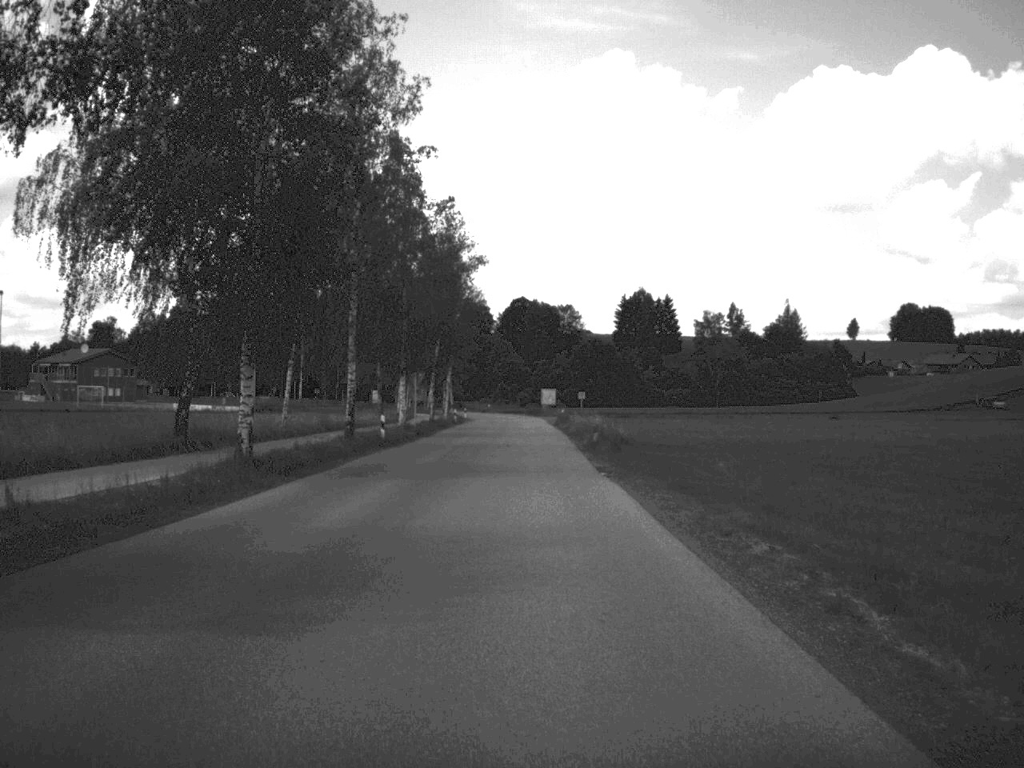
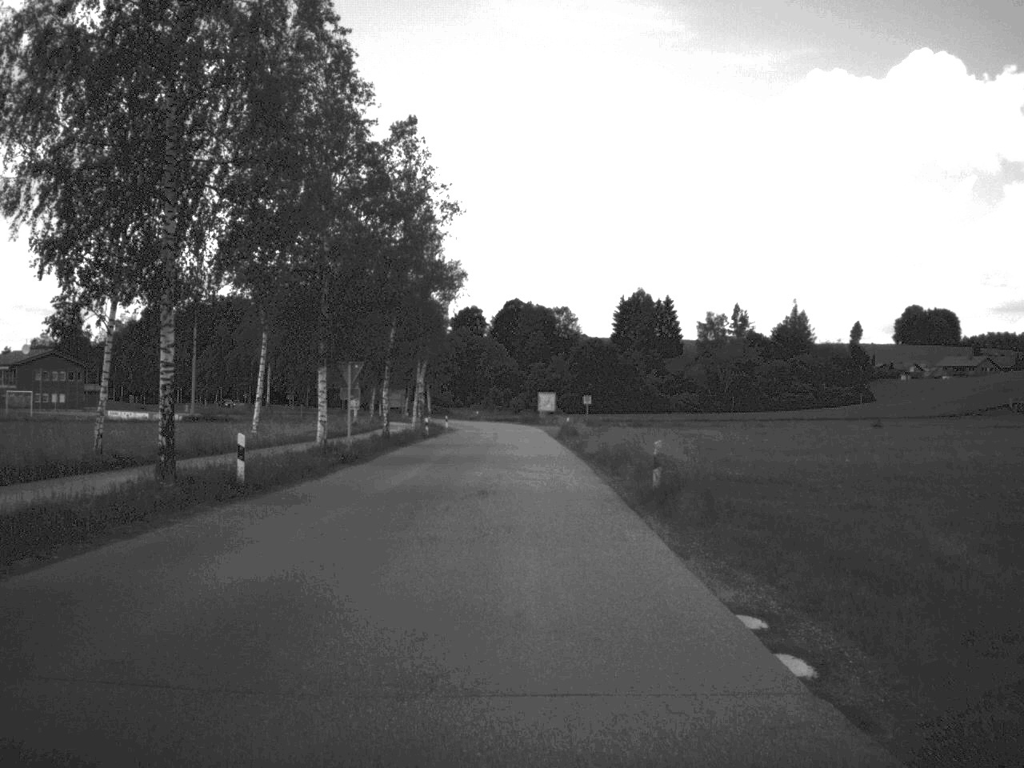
(0.0, +20.9) m; 0°
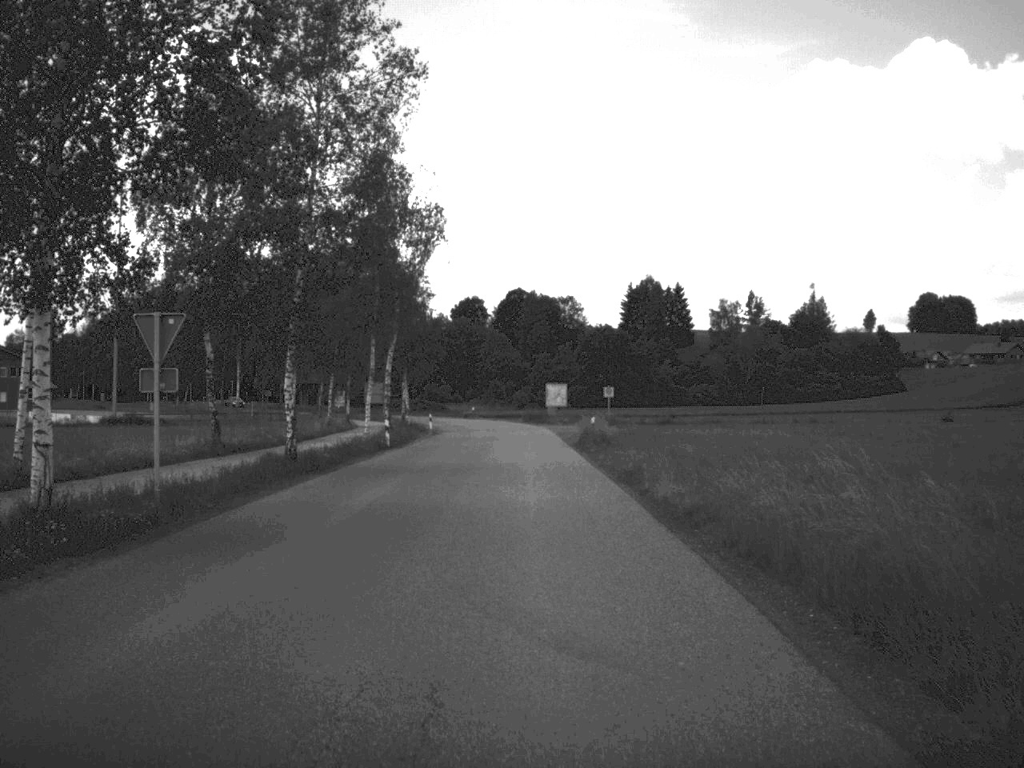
(0.0, +21.0) m; 0°
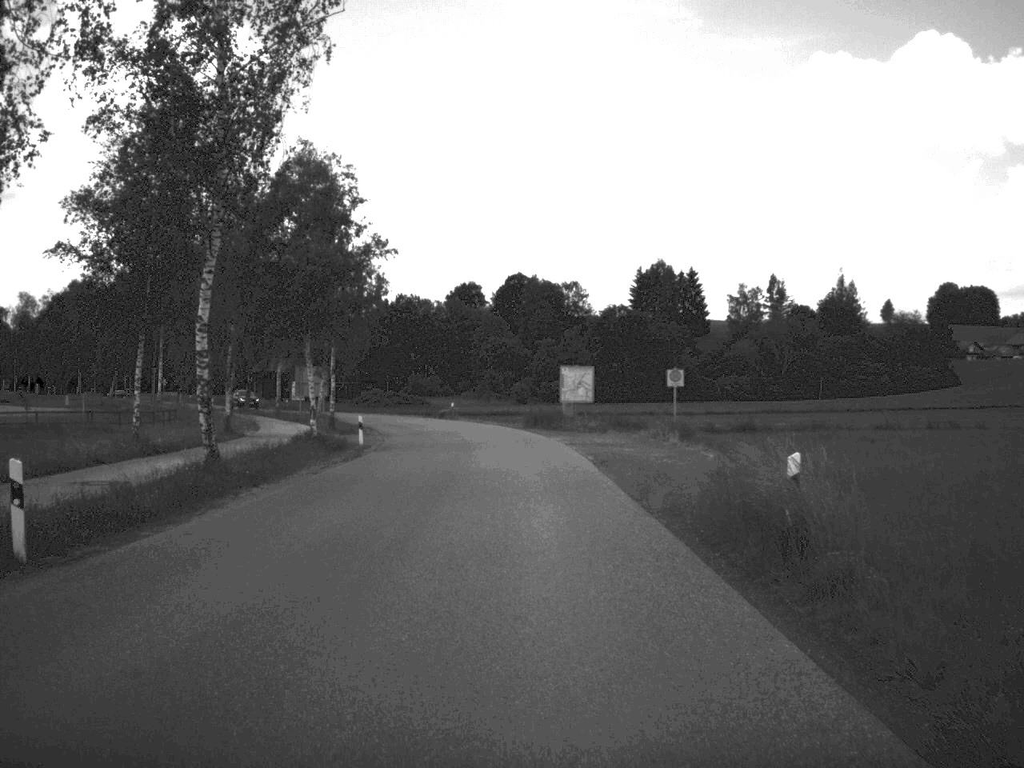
(-0.1, +33.9) m; 0°
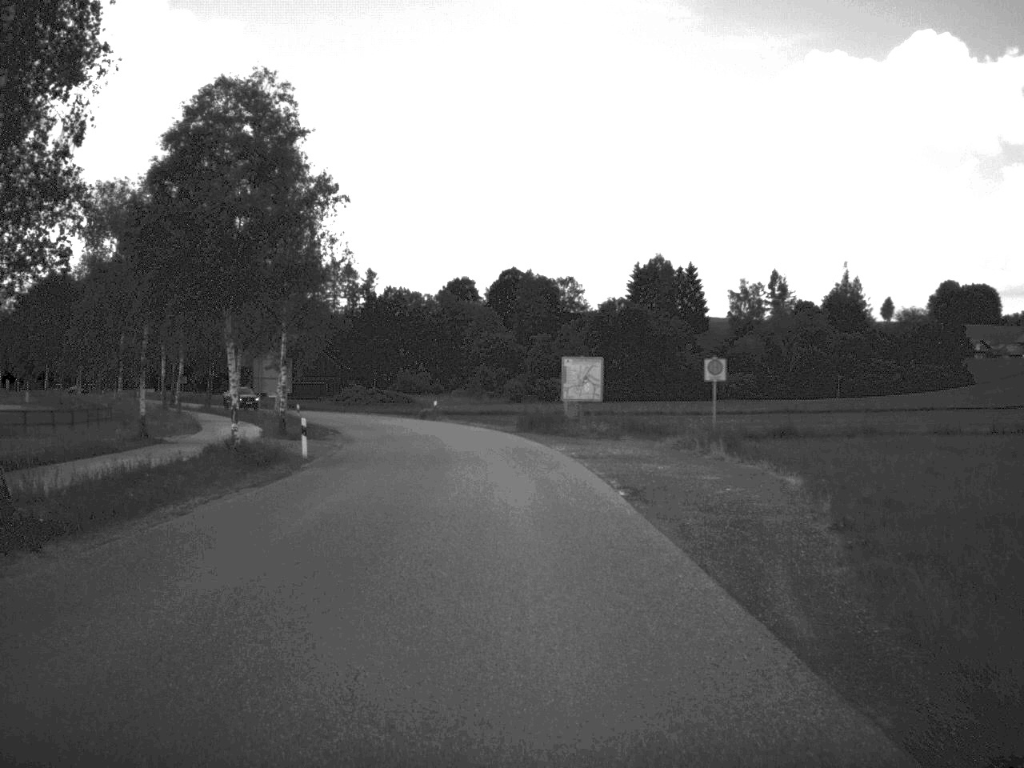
(0.0, +10.4) m; 0°
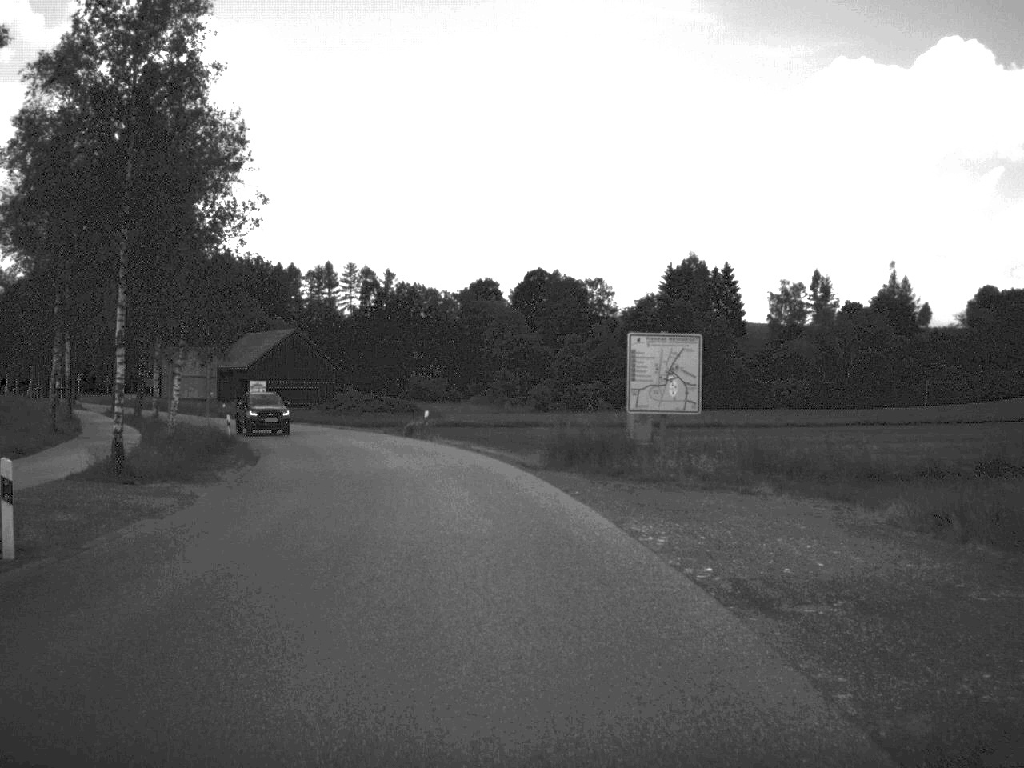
(-0.2, +21.1) m; -1°
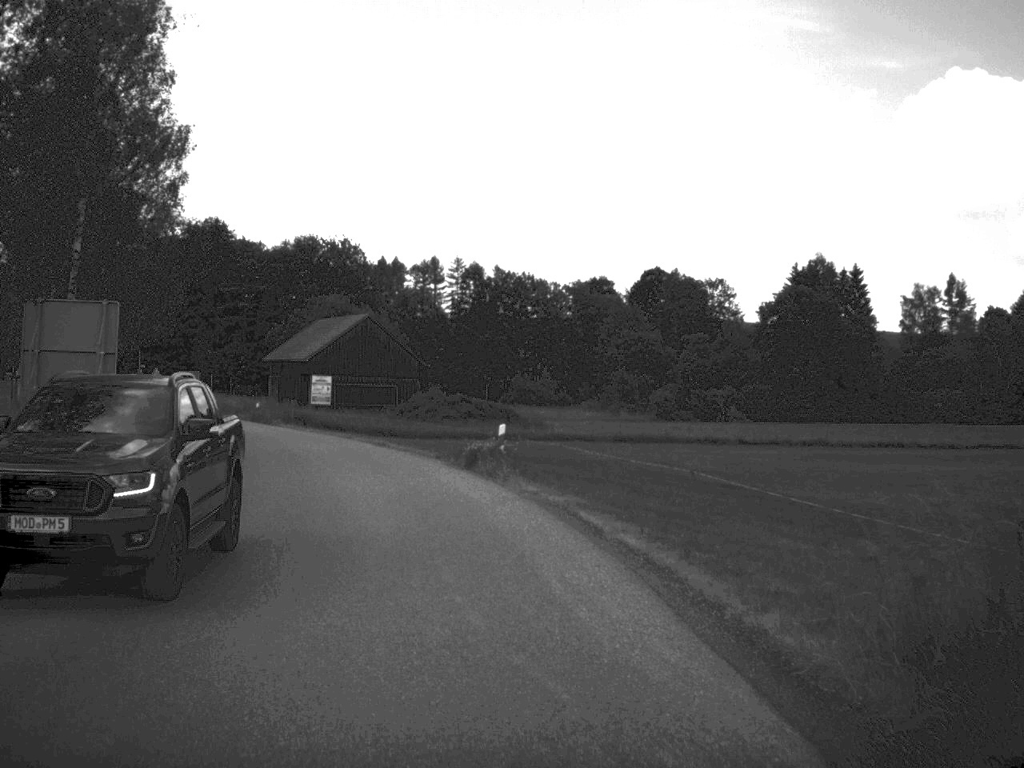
(-0.8, +21.4) m; -5°
